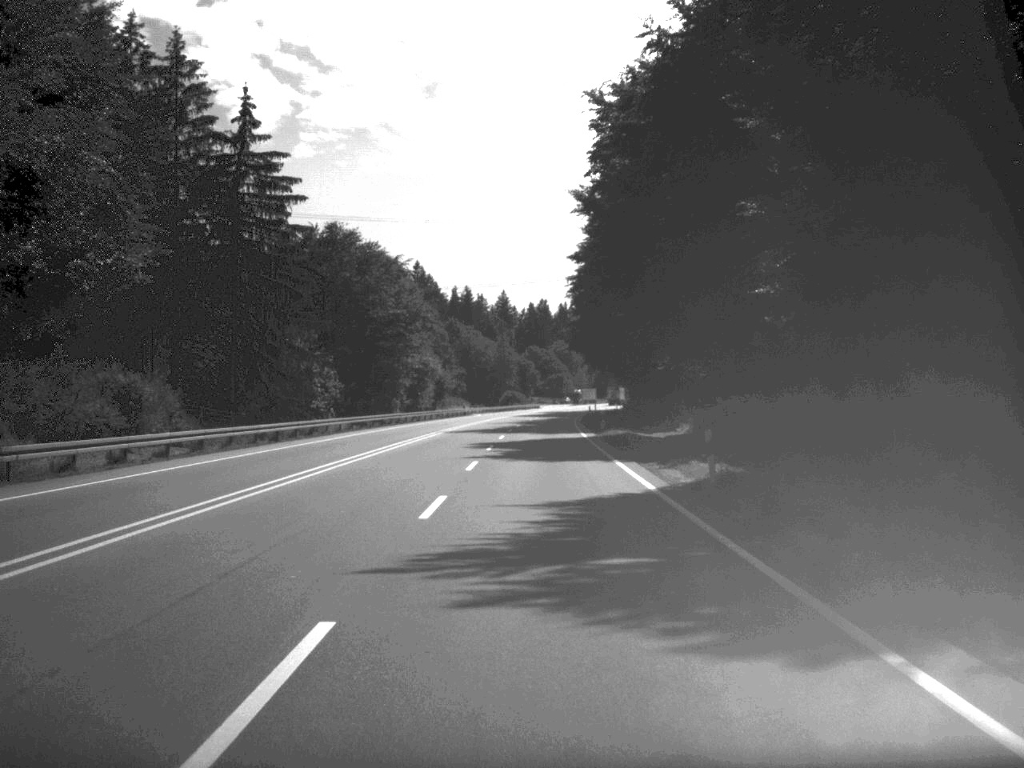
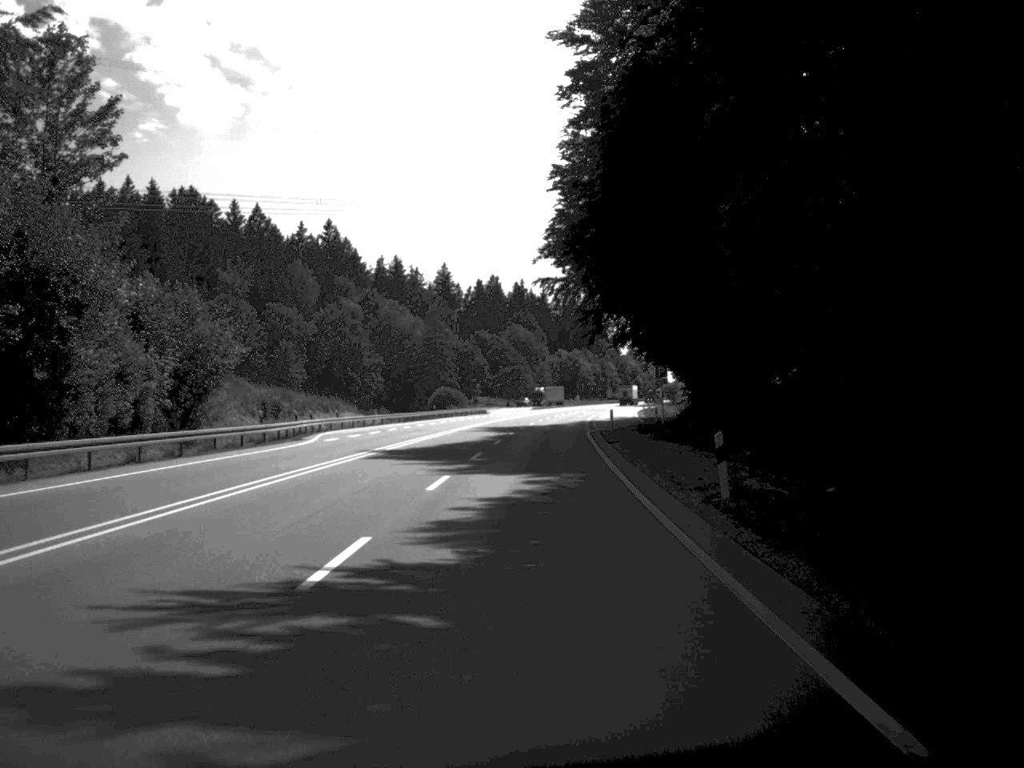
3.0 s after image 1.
(+1.6, +89.2) m; +2°
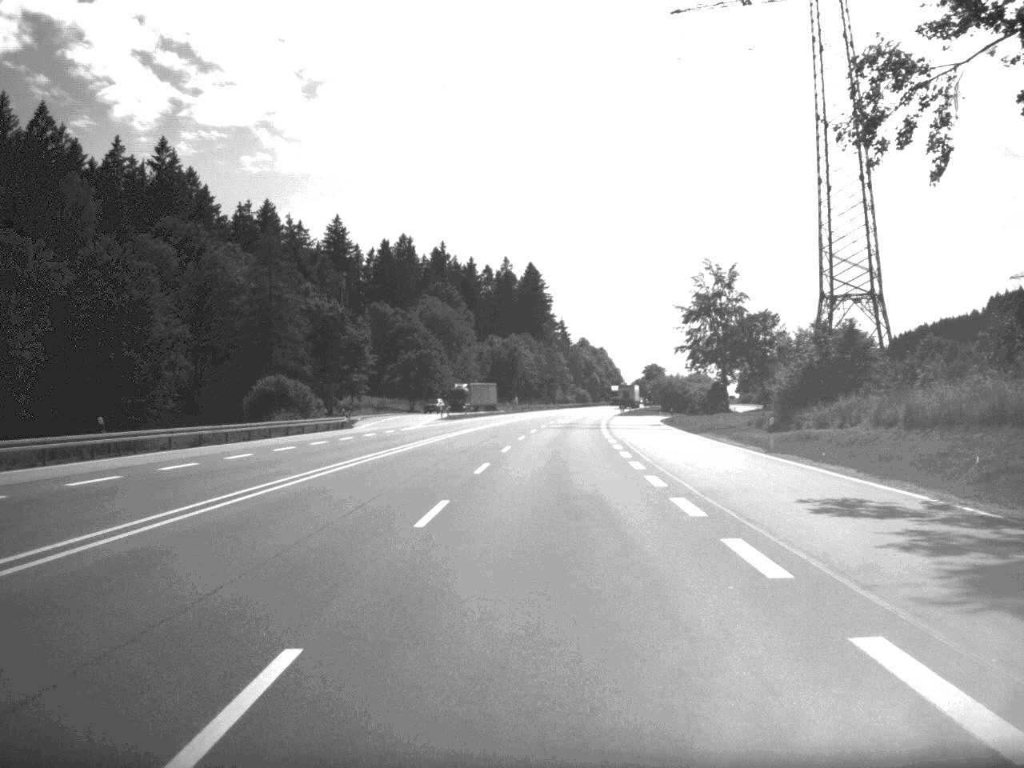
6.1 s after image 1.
(+2.0, +89.4) m; +3°
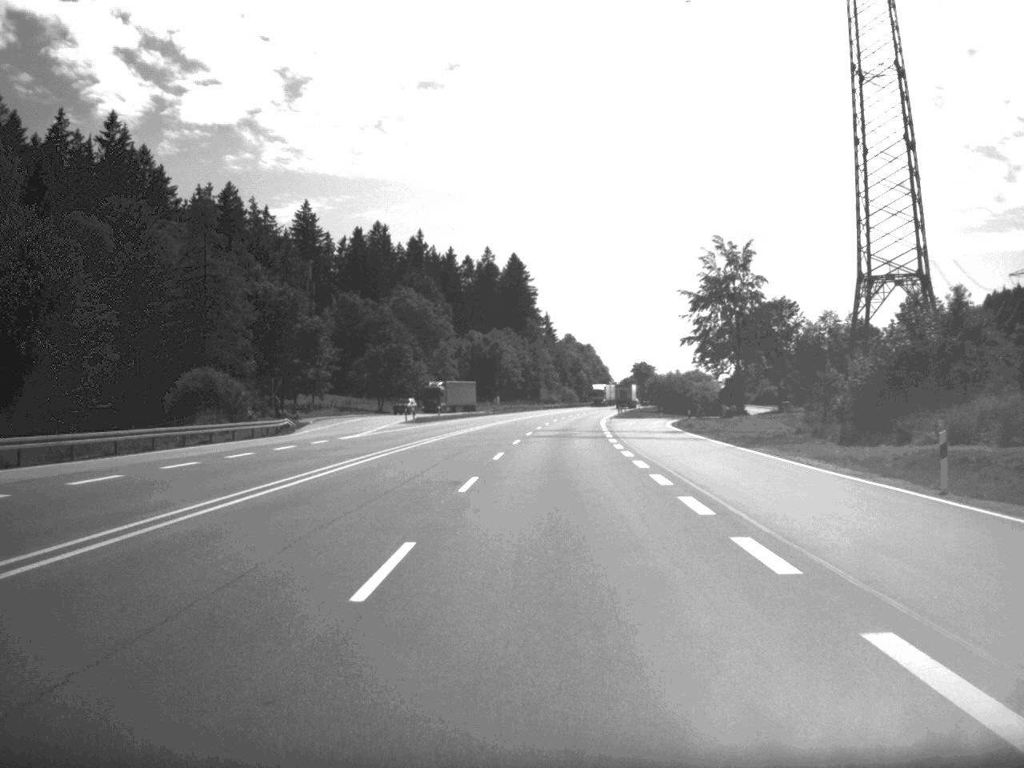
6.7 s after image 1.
(+0.1, +17.7) m; +1°
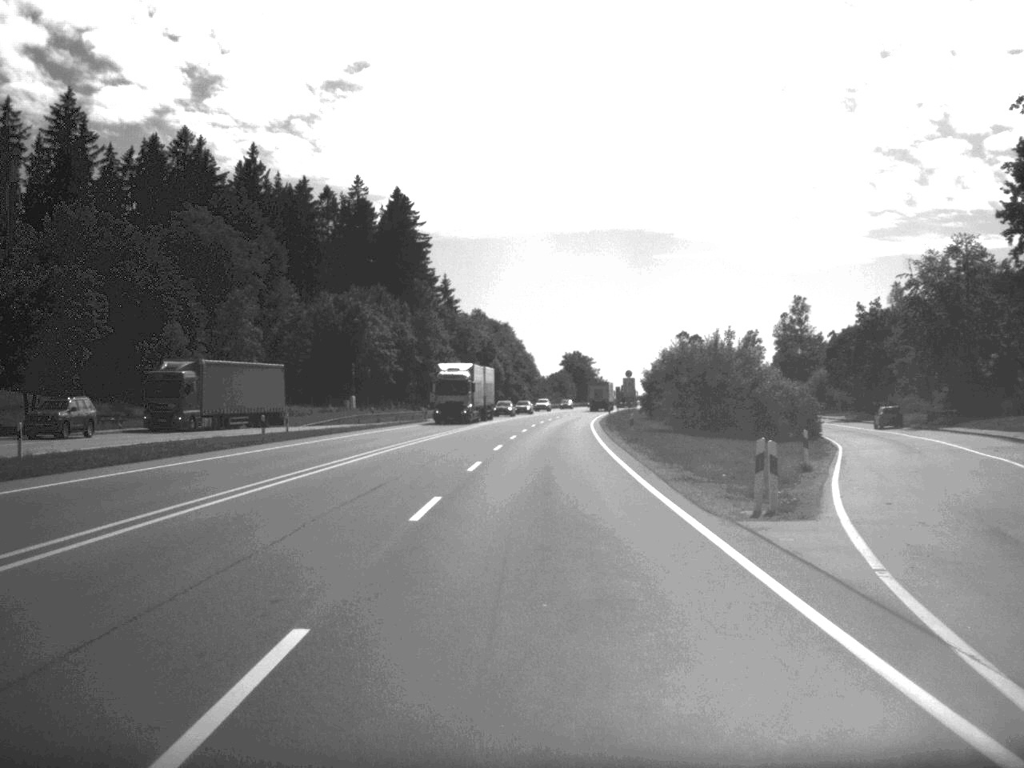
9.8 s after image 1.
(+3.0, +88.0) m; +4°
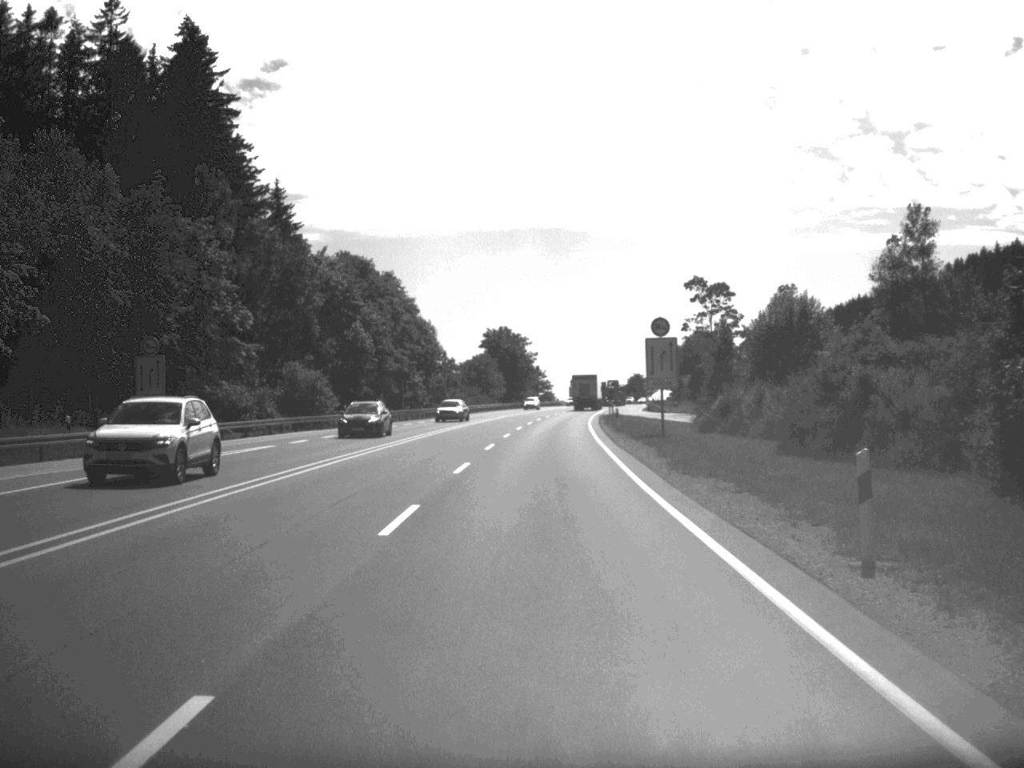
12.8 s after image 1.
(+2.3, +84.7) m; +3°
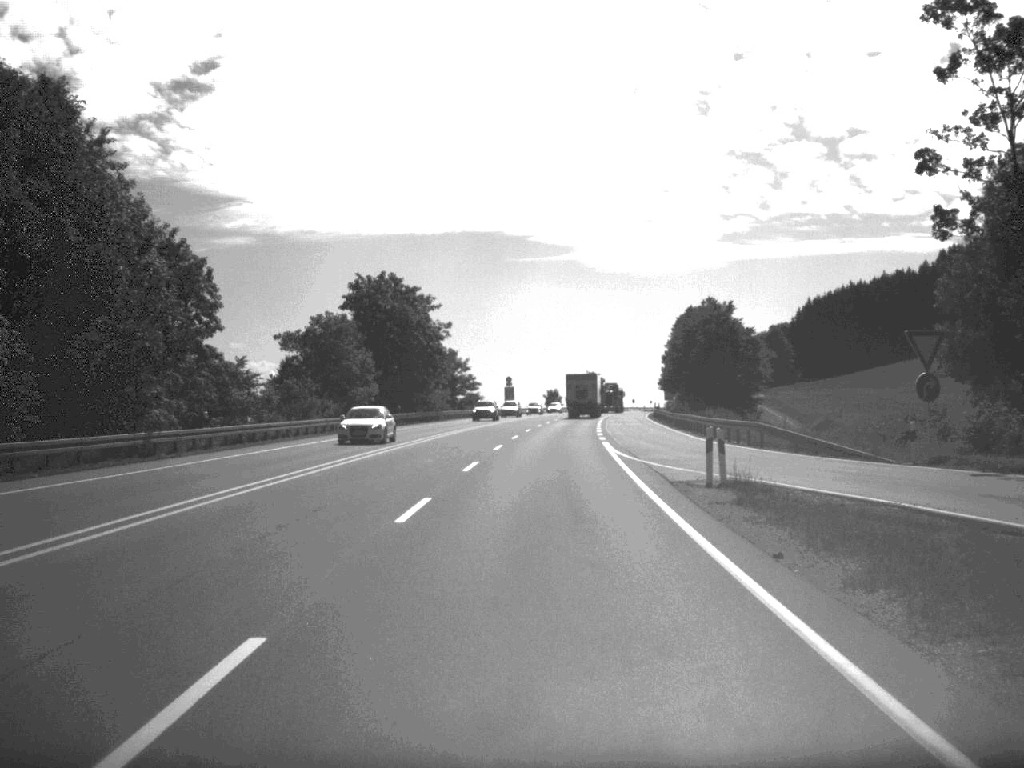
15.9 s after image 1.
(+2.1, +81.0) m; +3°
